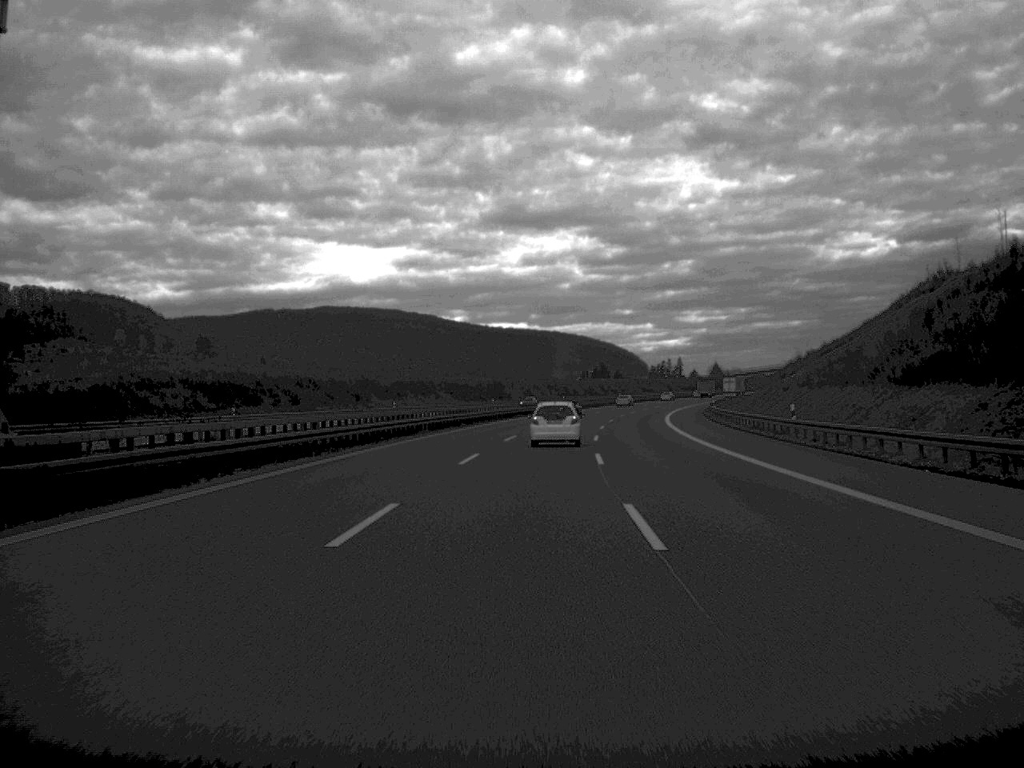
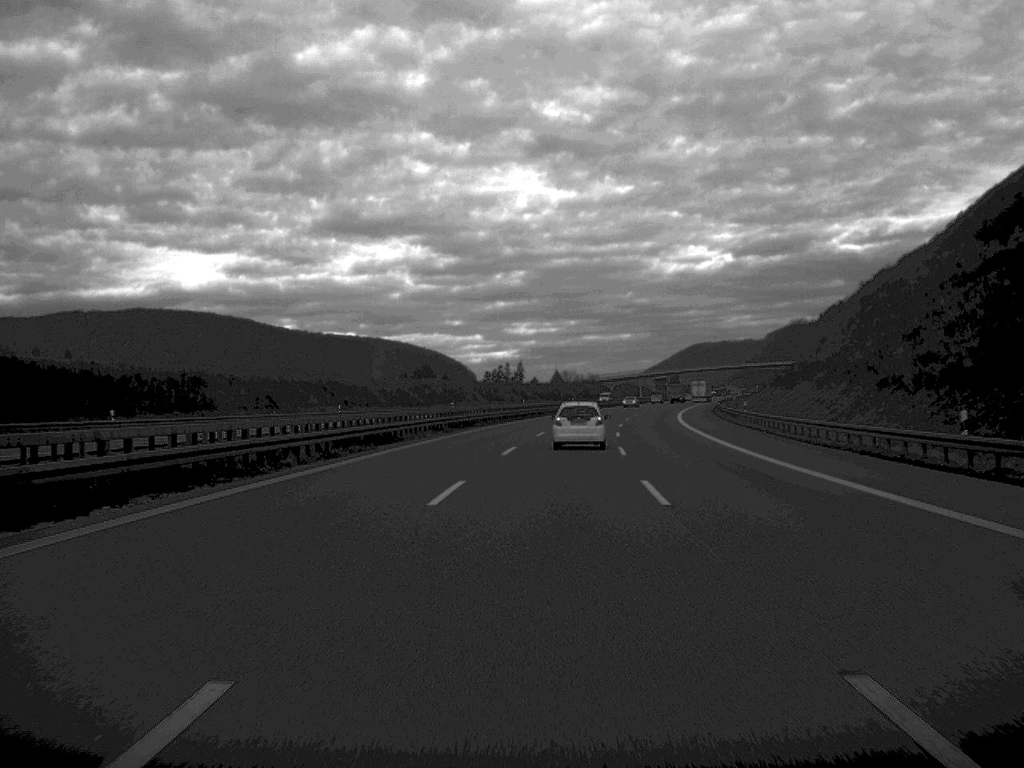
(+7.9, +120.3) m; +8°
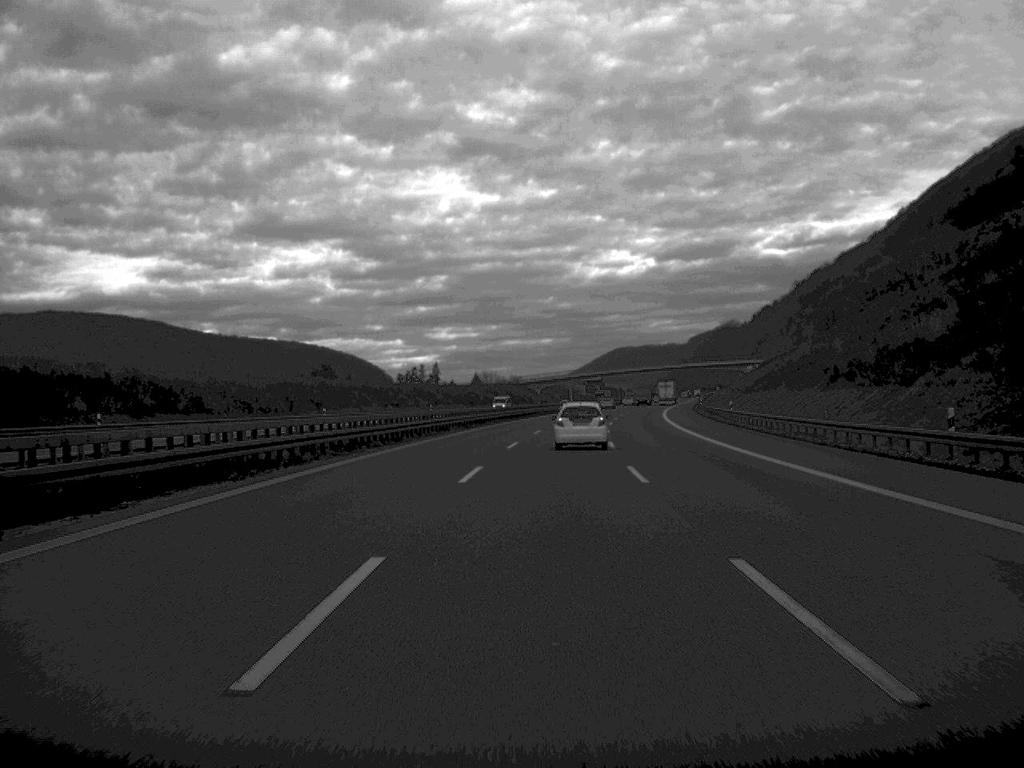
(+1.5, +48.6) m; +4°
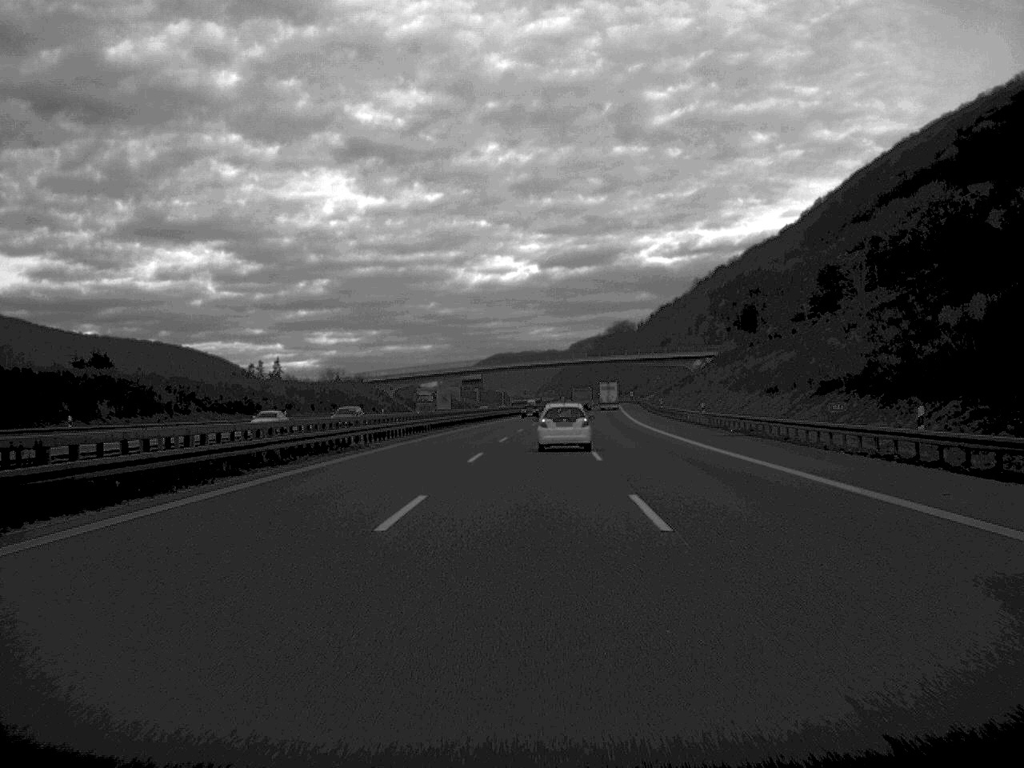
(+5.2, +99.1) m; +5°
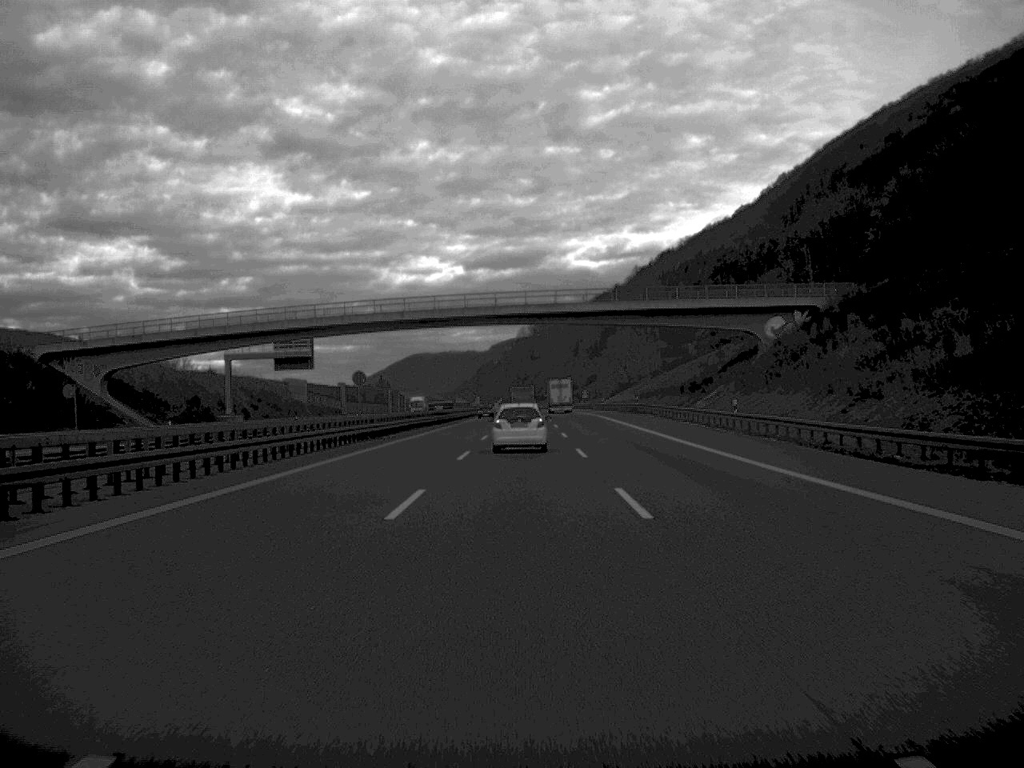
(+4.2, +124.1) m; +3°
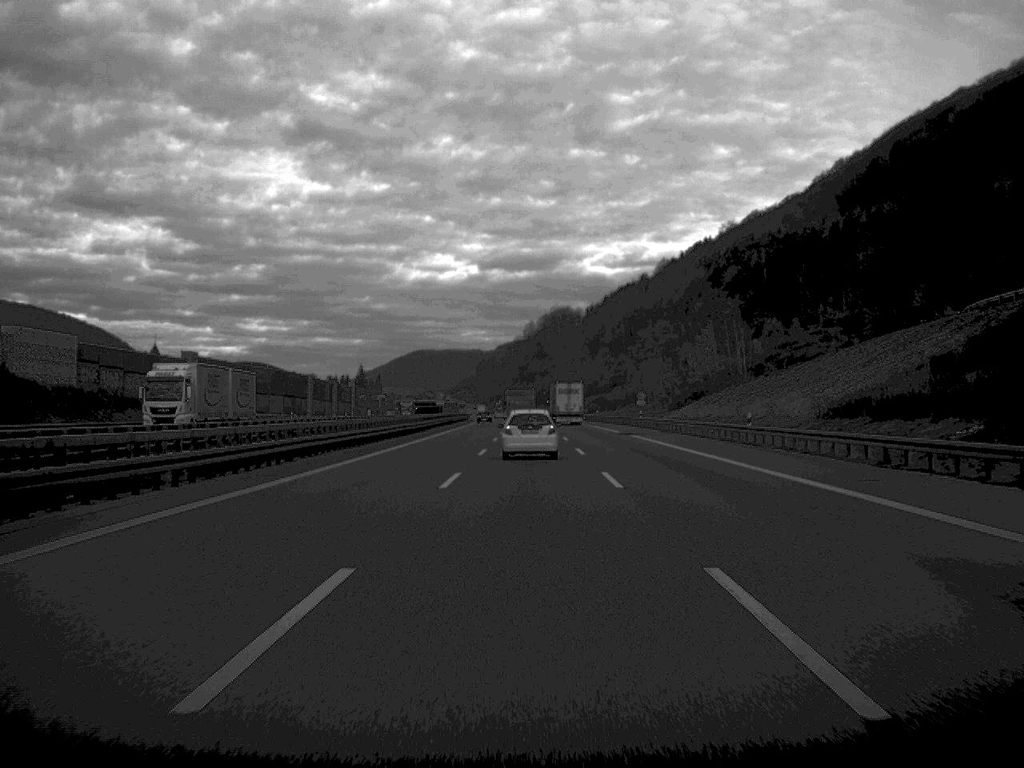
(0.0, +100.9) m; 0°
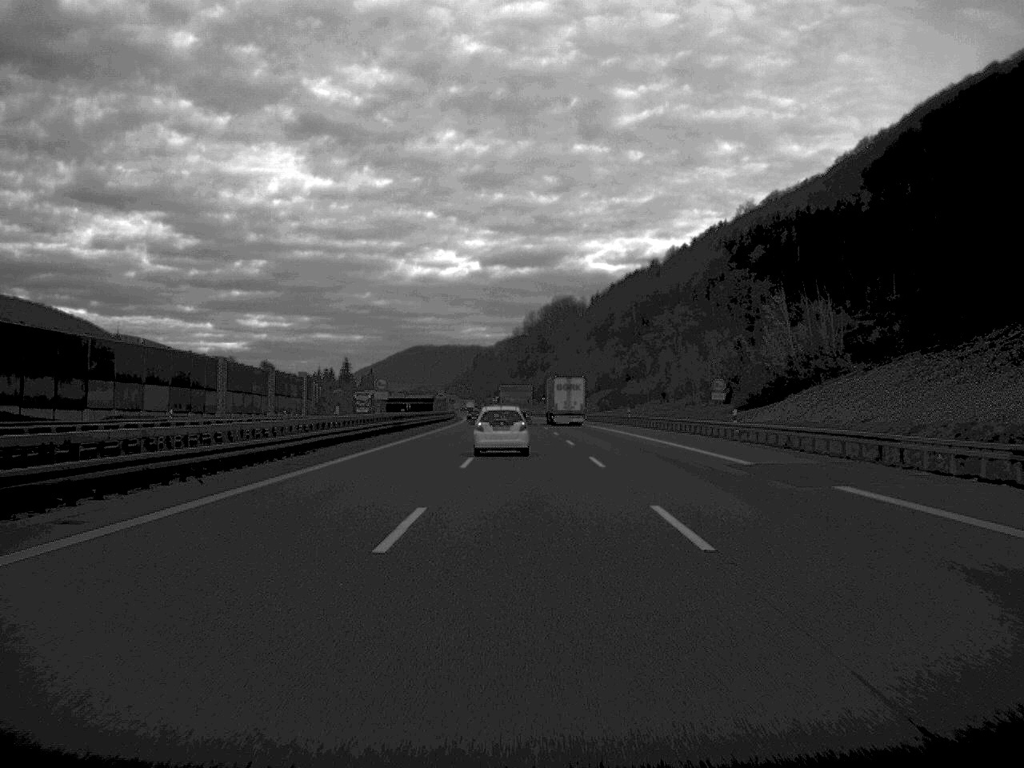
(+0.1, +47.8) m; 0°
